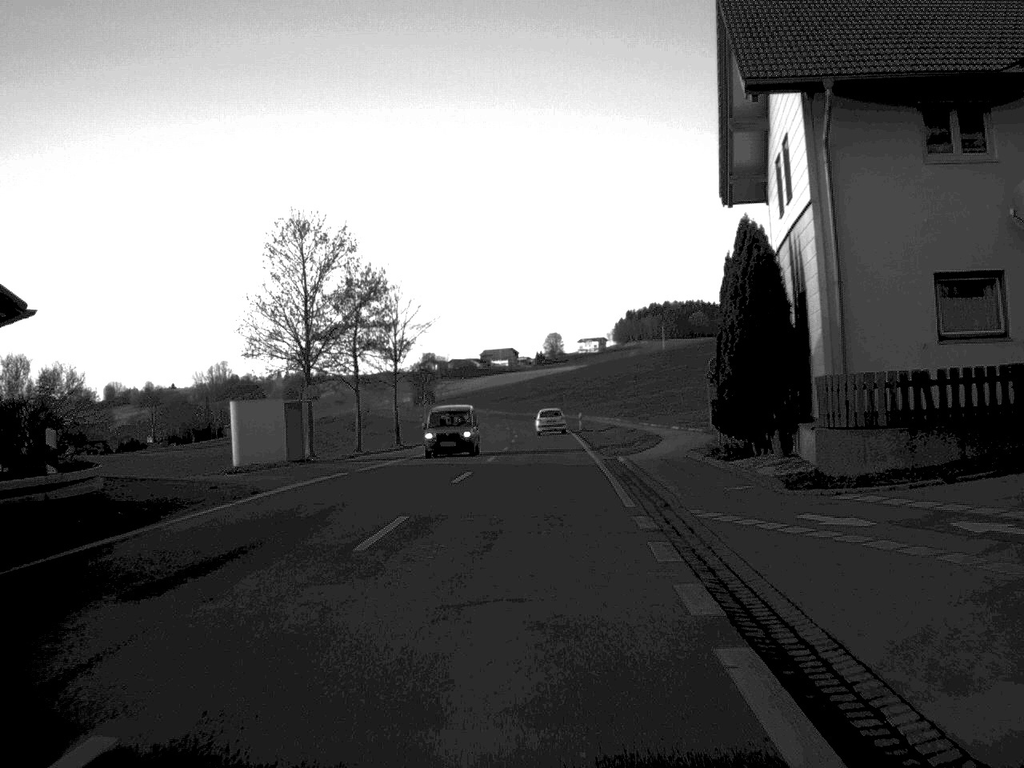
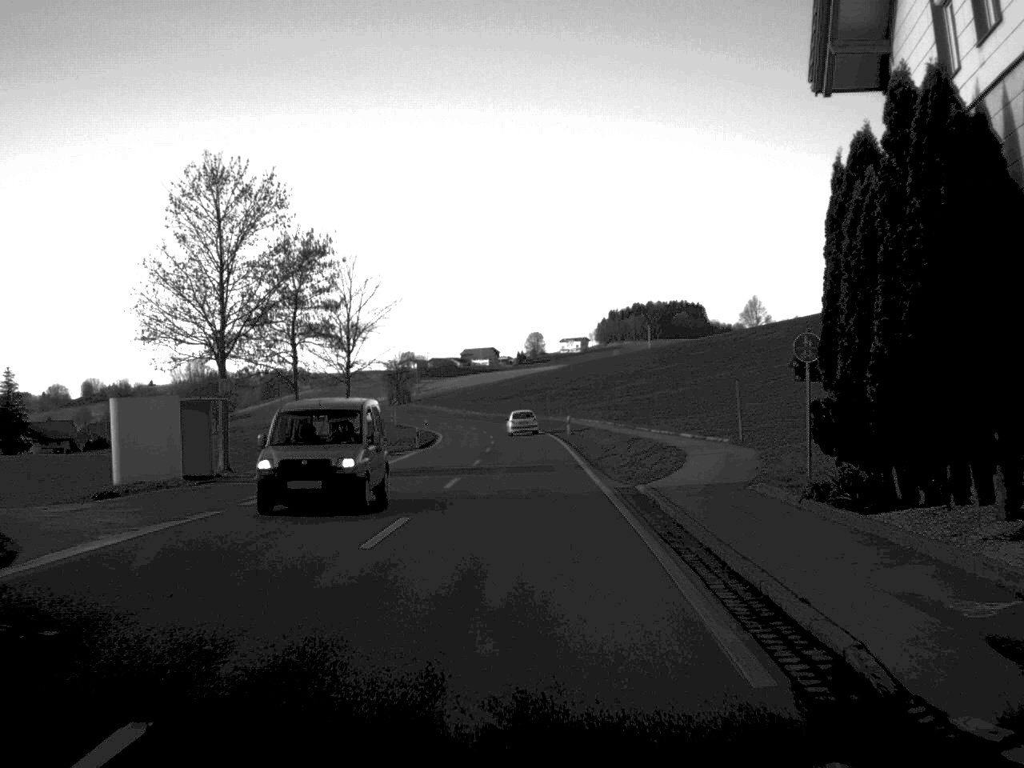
(+0.1, +11.5) m; +1°
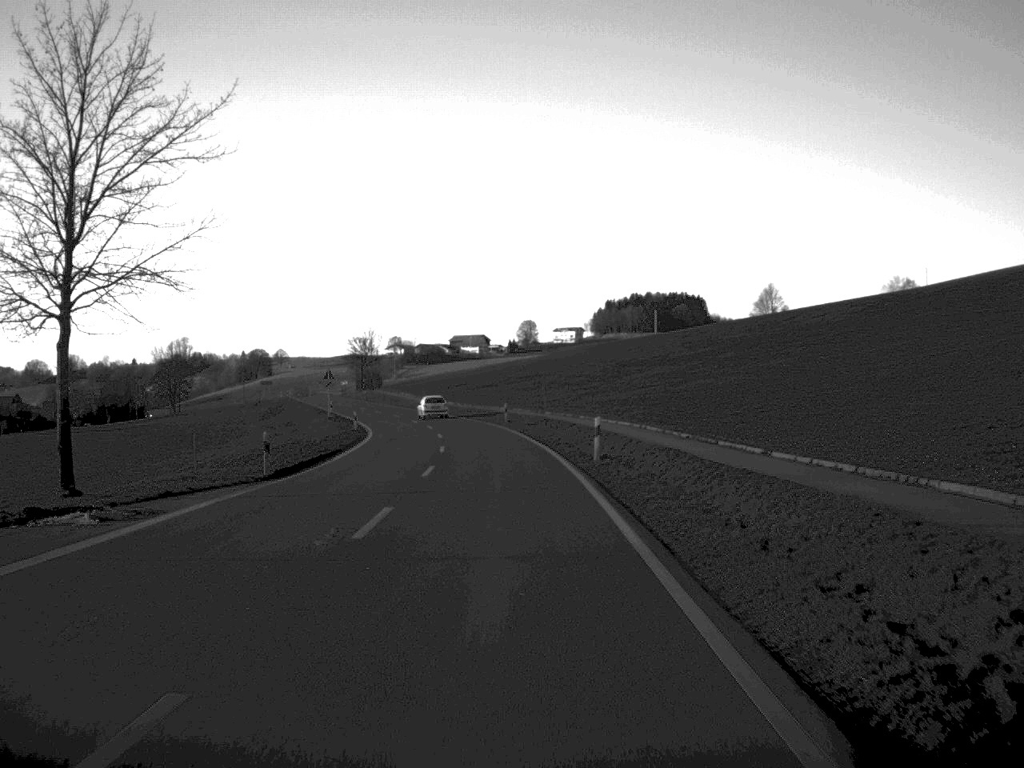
(+0.2, +34.9) m; 0°
